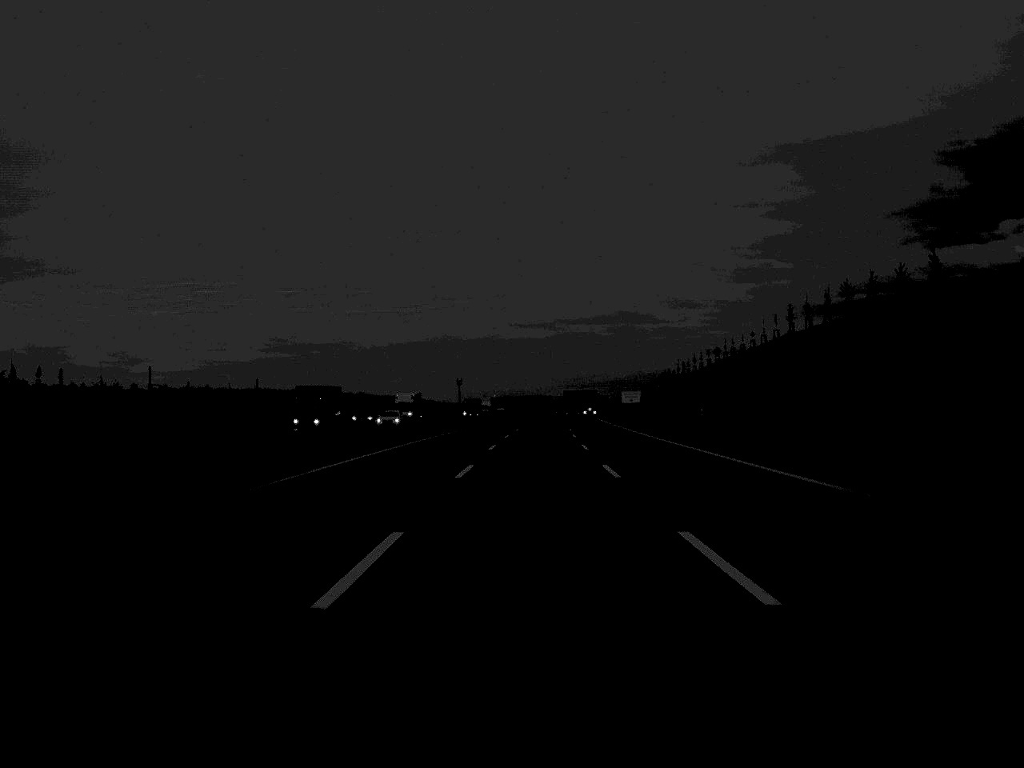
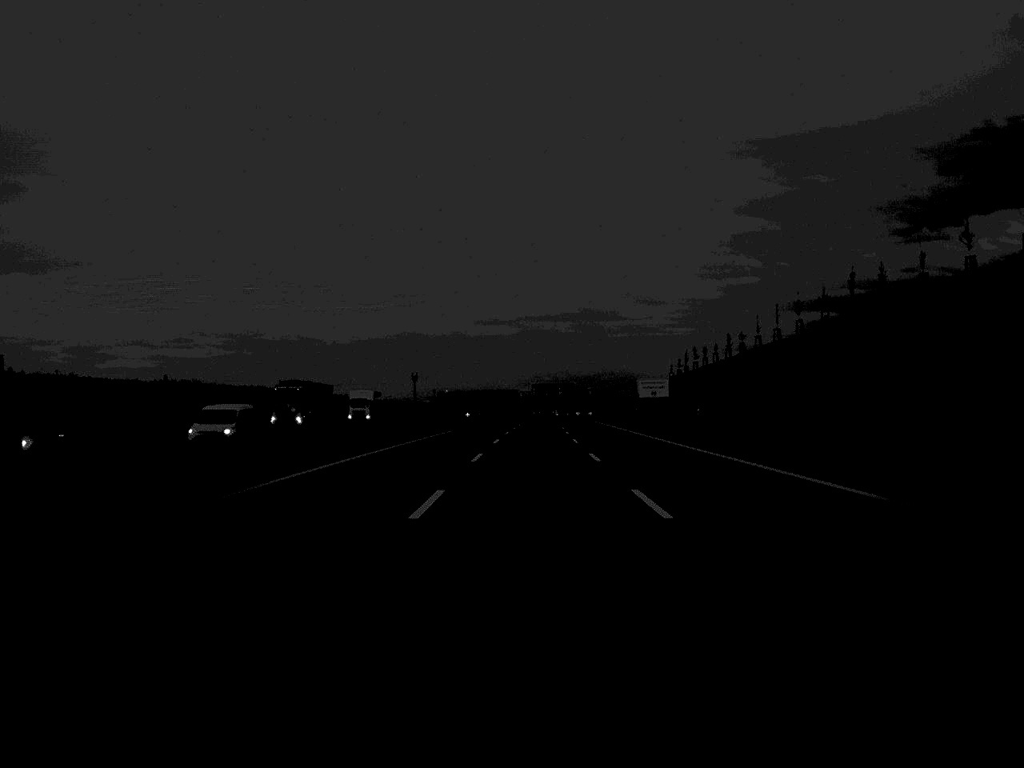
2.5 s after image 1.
(+1.4, +99.7) m; +2°
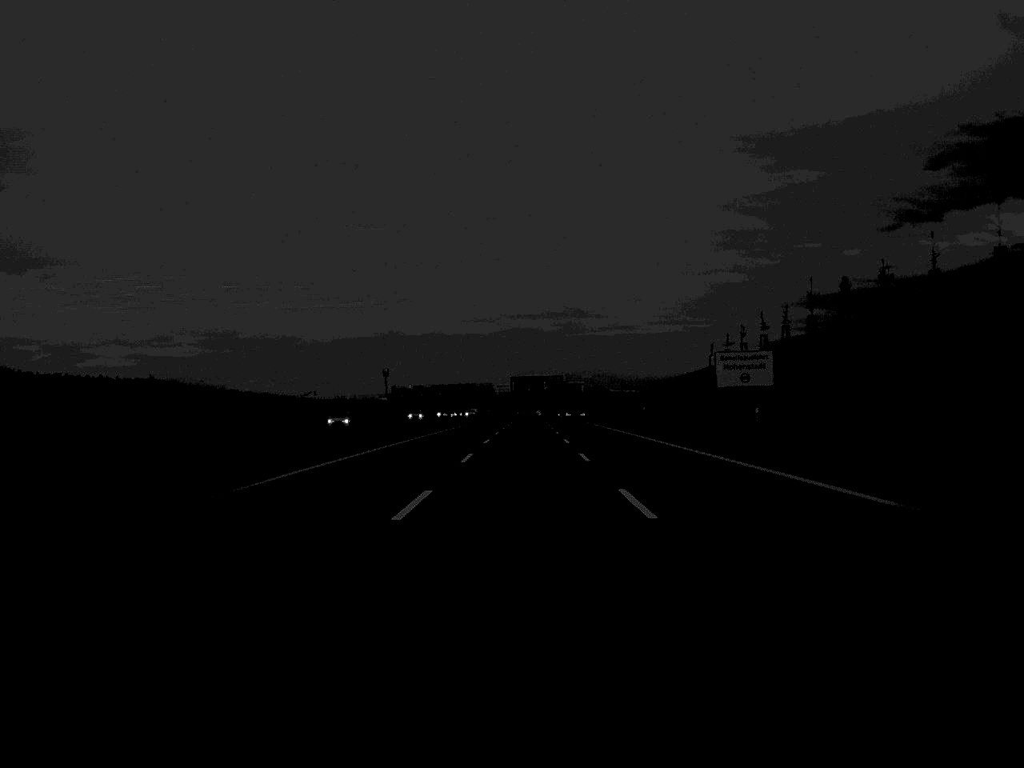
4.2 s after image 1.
(+0.6, +71.7) m; +1°
